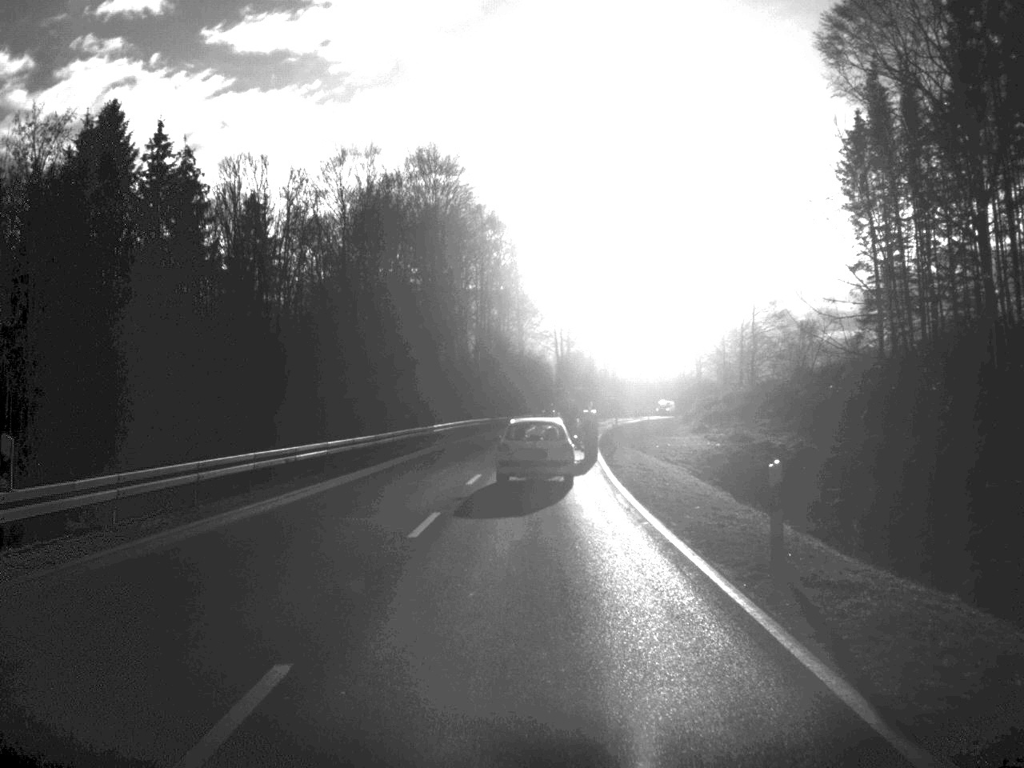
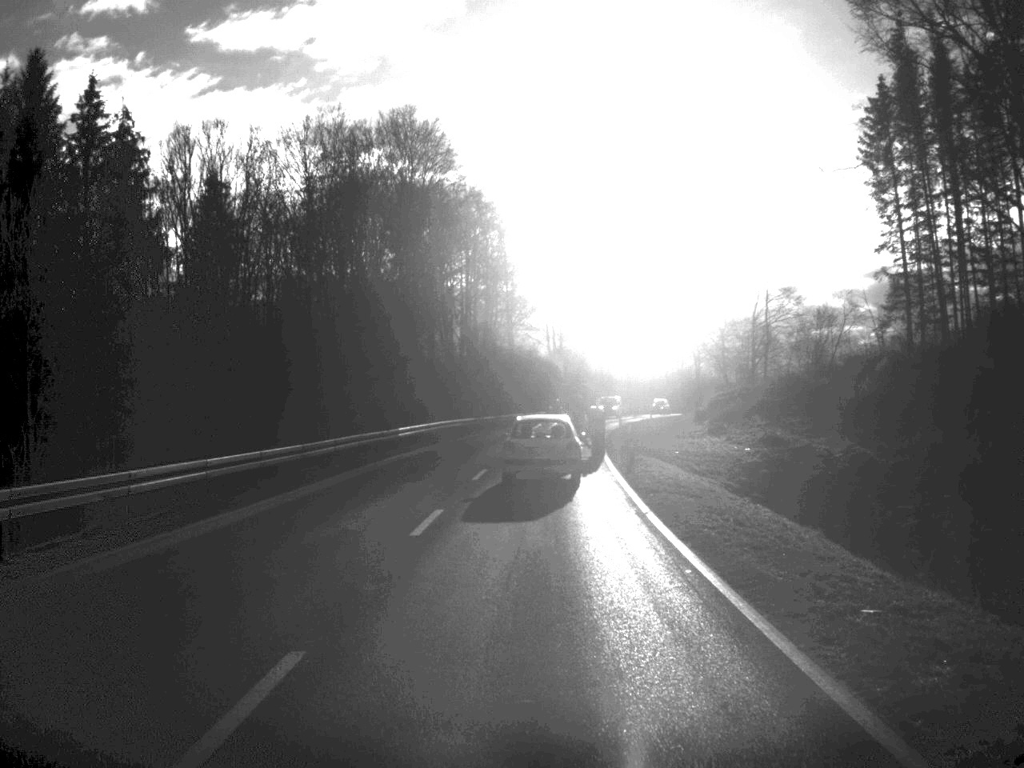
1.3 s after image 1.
(0.0, +11.4) m; 0°
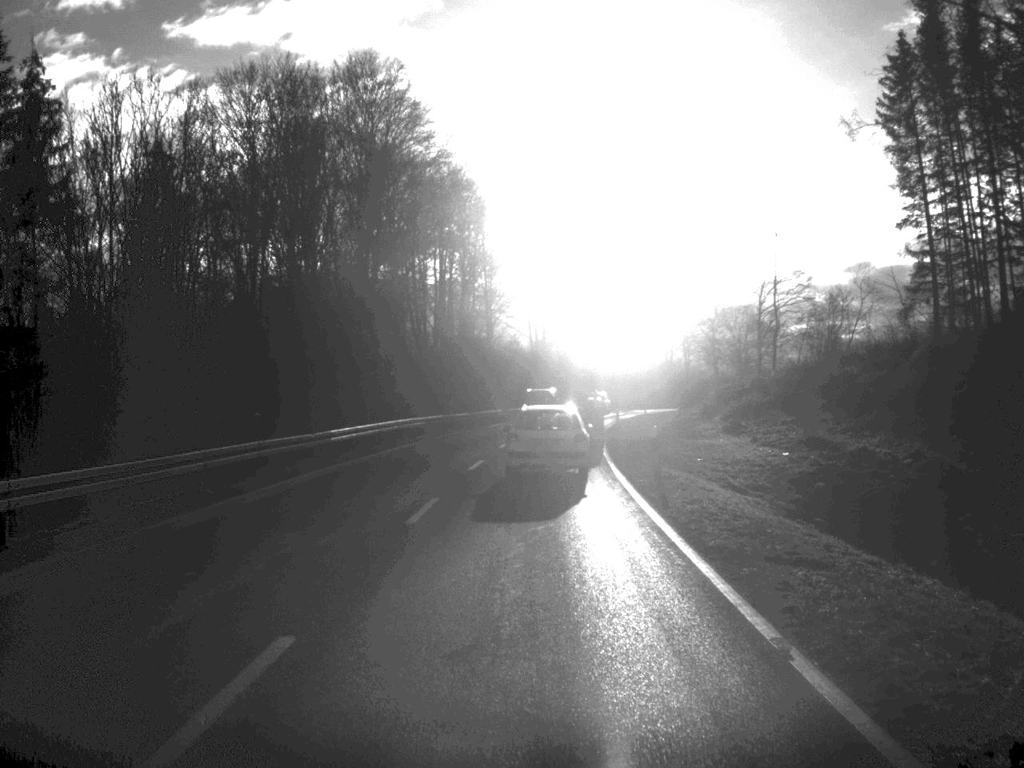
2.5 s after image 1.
(+0.1, +11.6) m; +1°
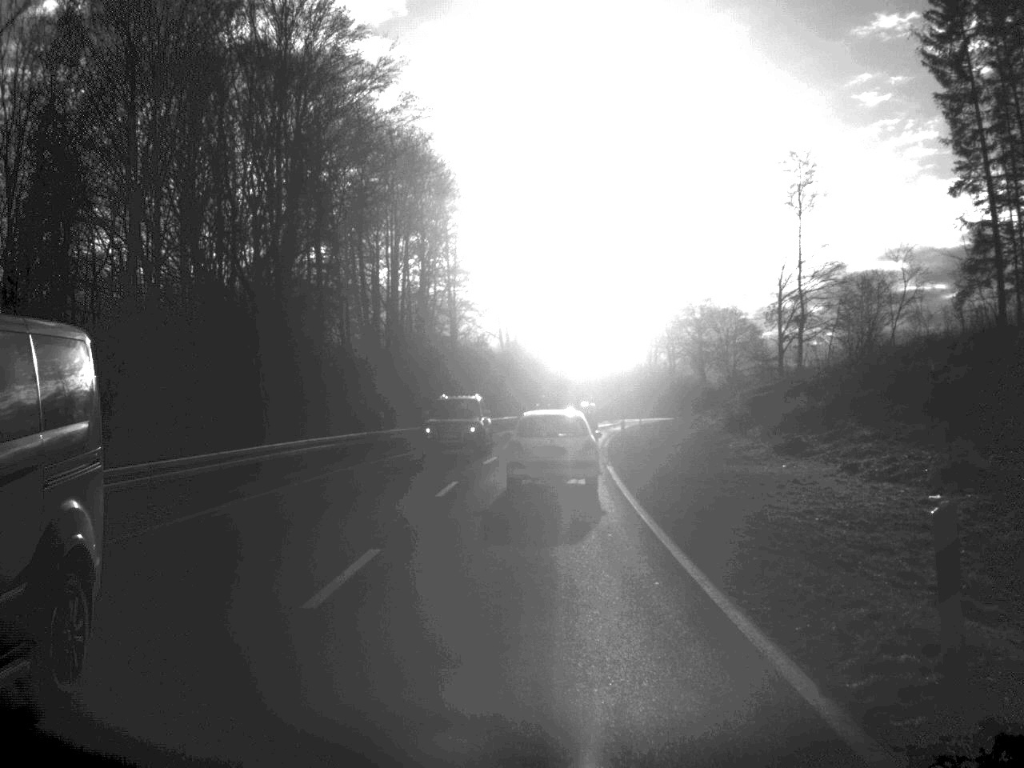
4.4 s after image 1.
(+0.2, +18.3) m; +1°
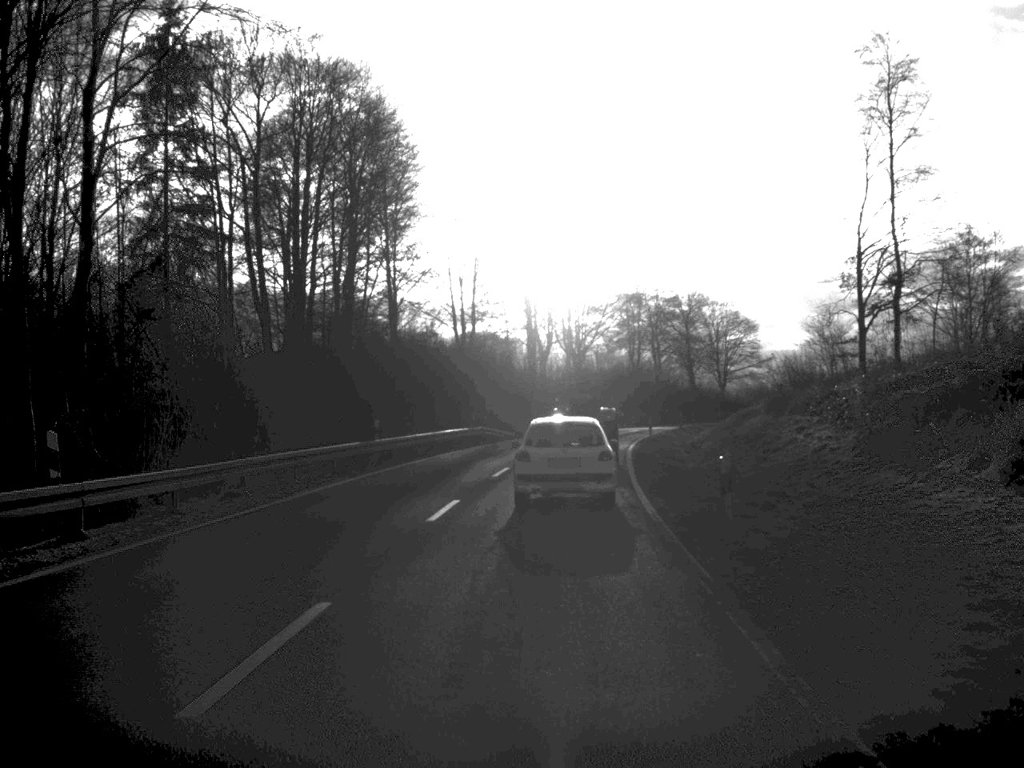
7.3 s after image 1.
(+0.4, +27.1) m; +1°
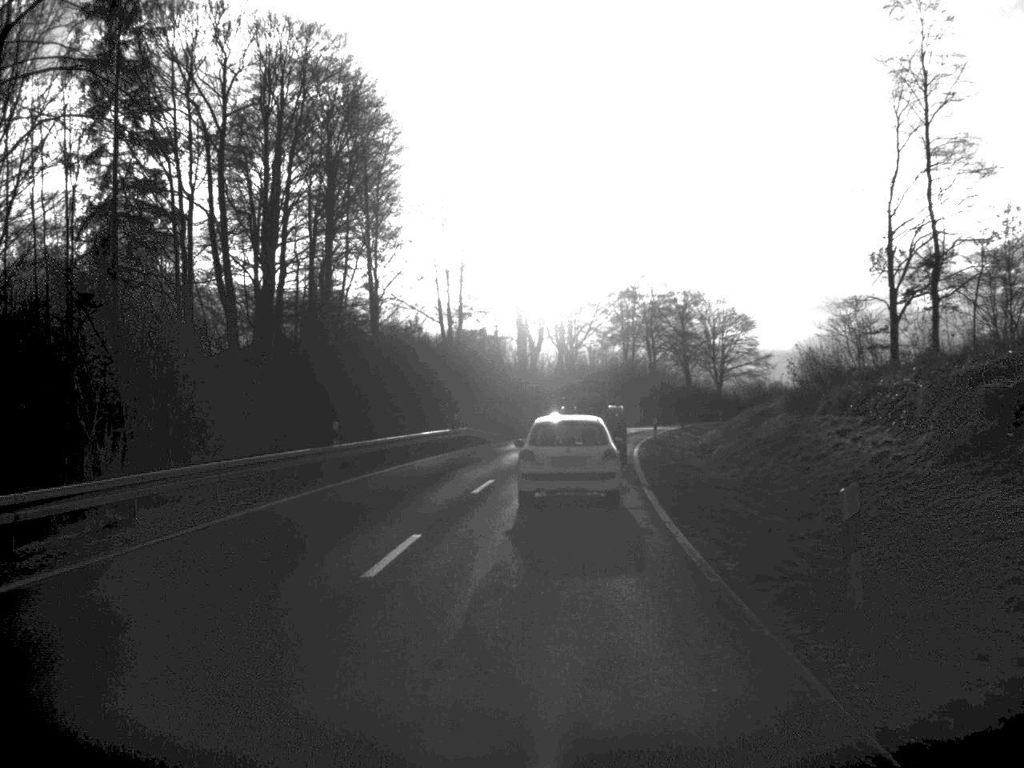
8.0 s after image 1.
(0.0, +6.2) m; 0°
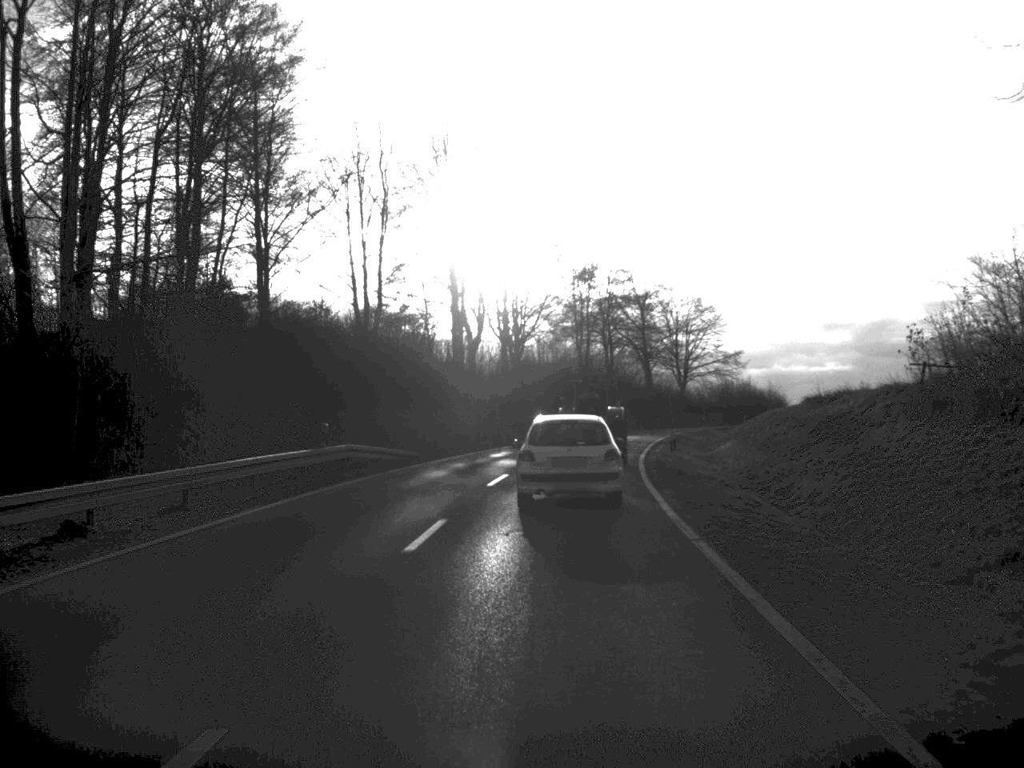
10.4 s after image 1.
(+0.4, +21.5) m; +2°
